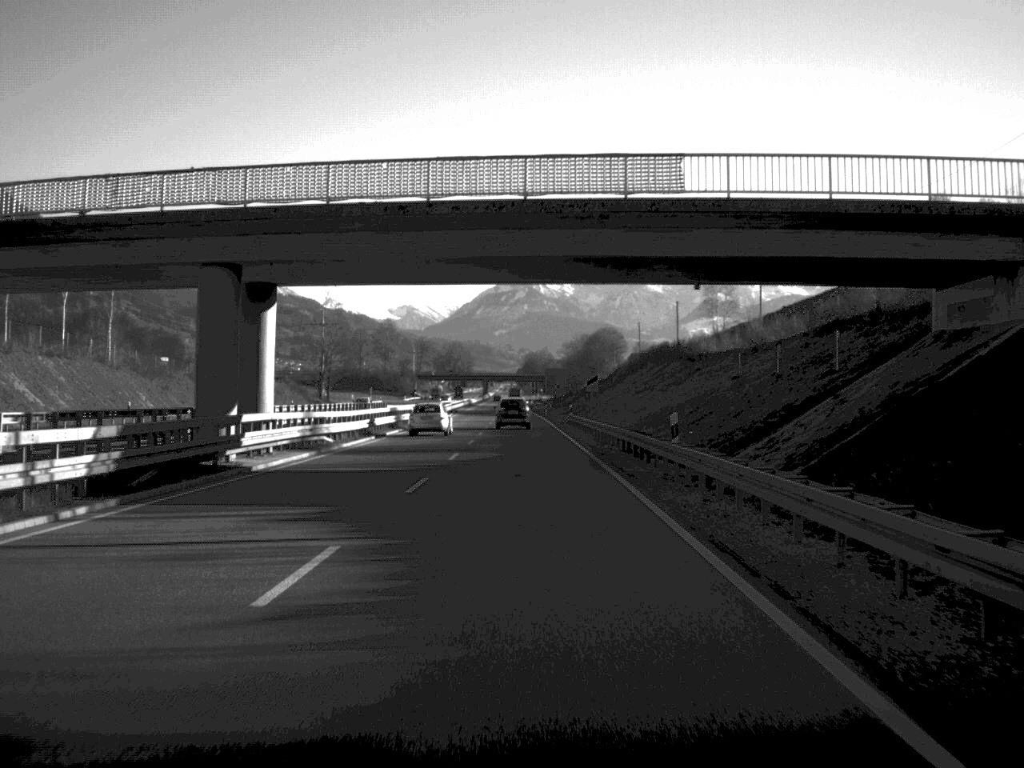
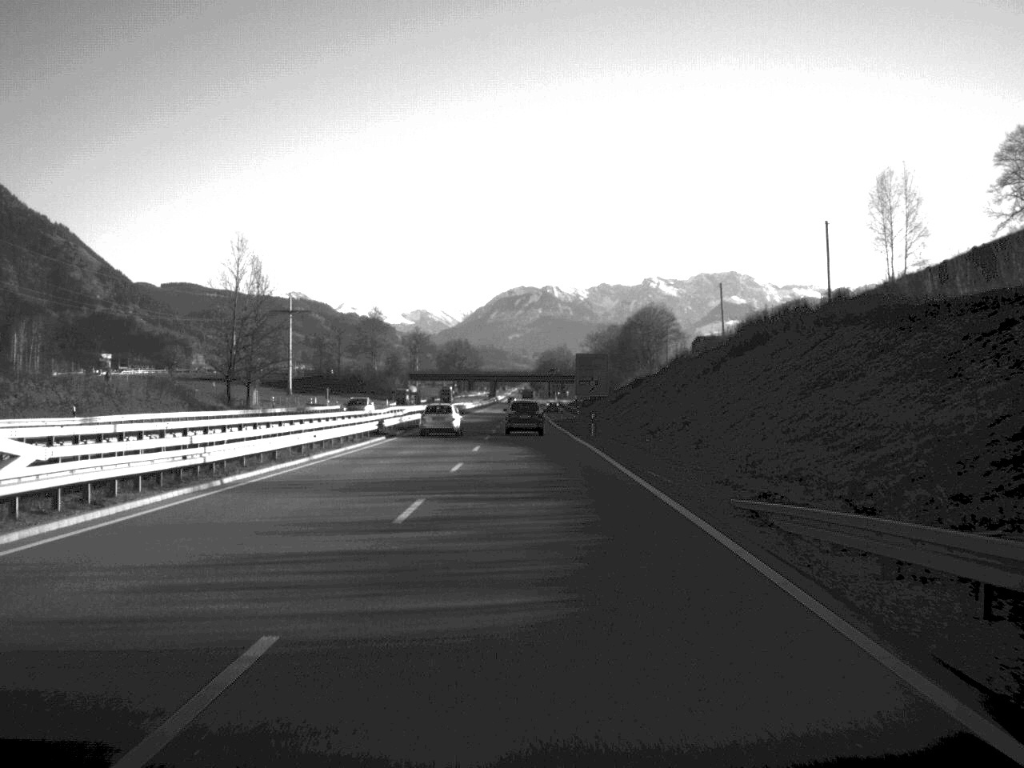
(-0.4, +64.7) m; -1°
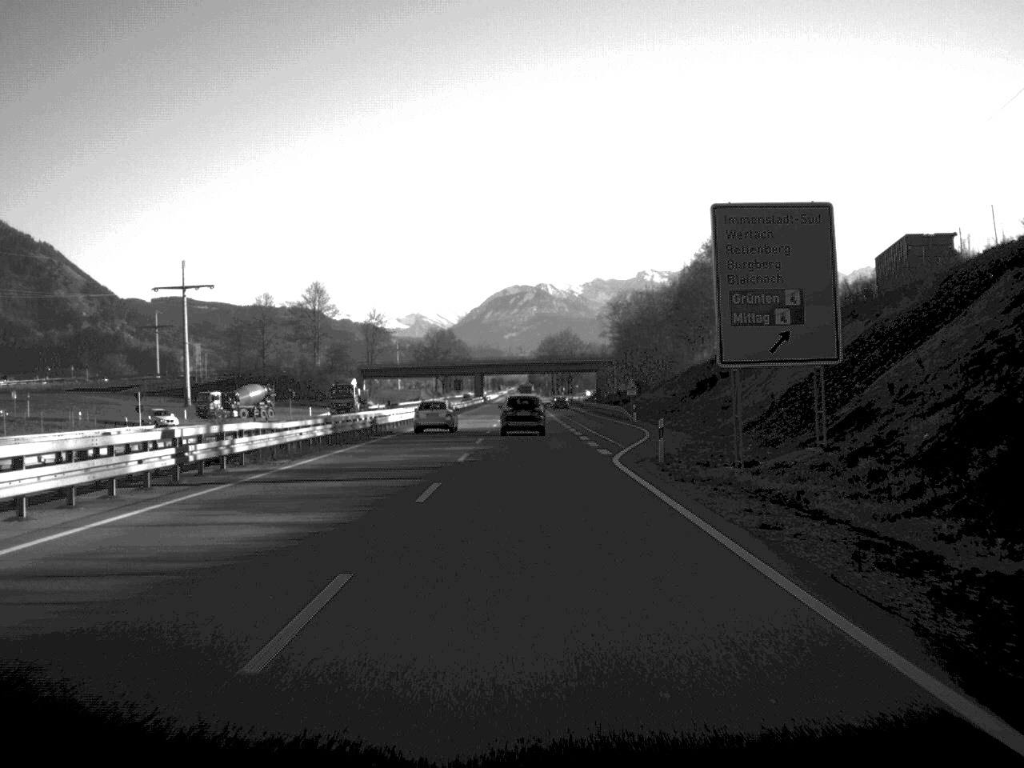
(-0.1, +81.1) m; 0°
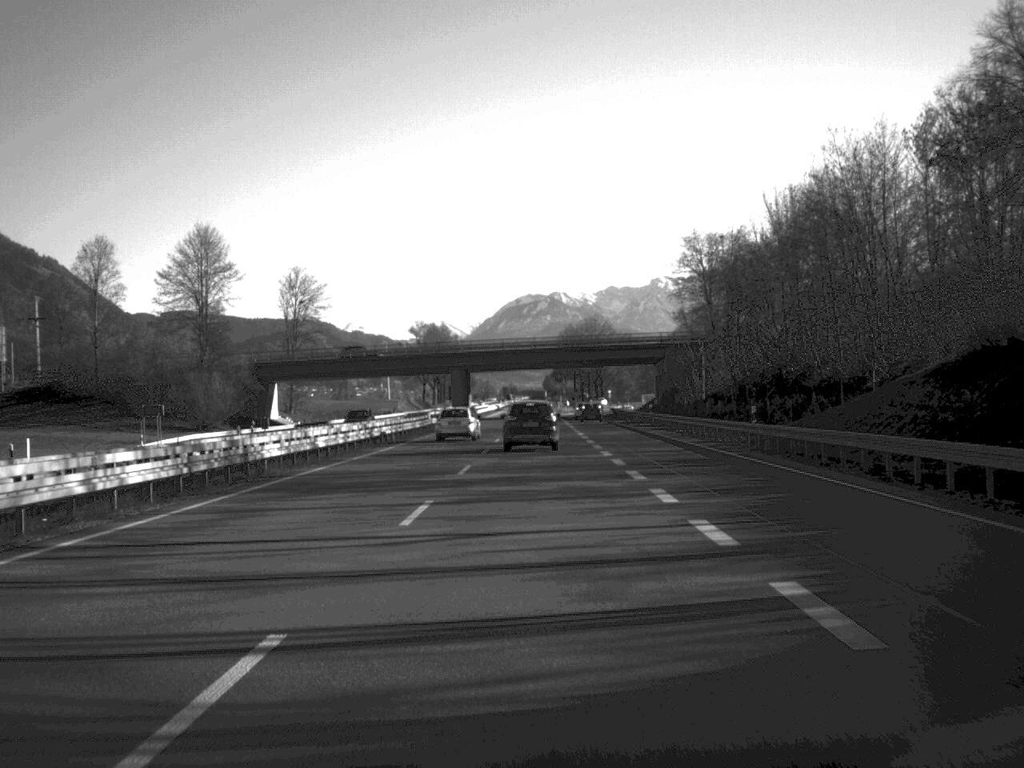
(-0.1, +86.8) m; -1°
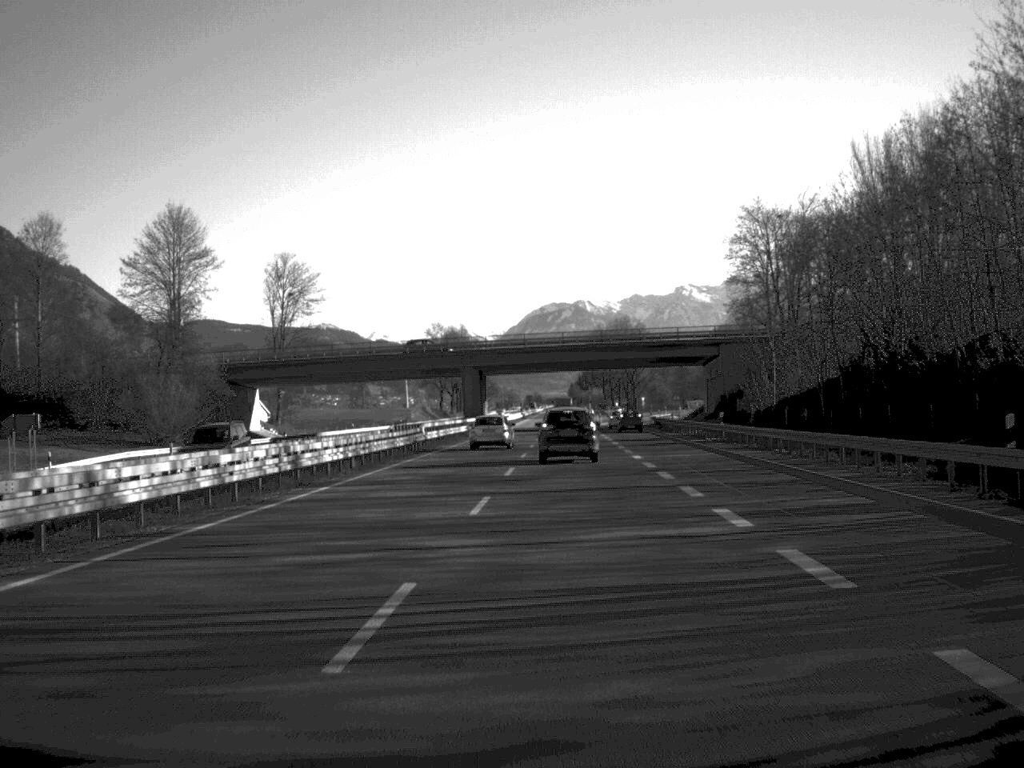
(-0.2, +21.0) m; -1°
